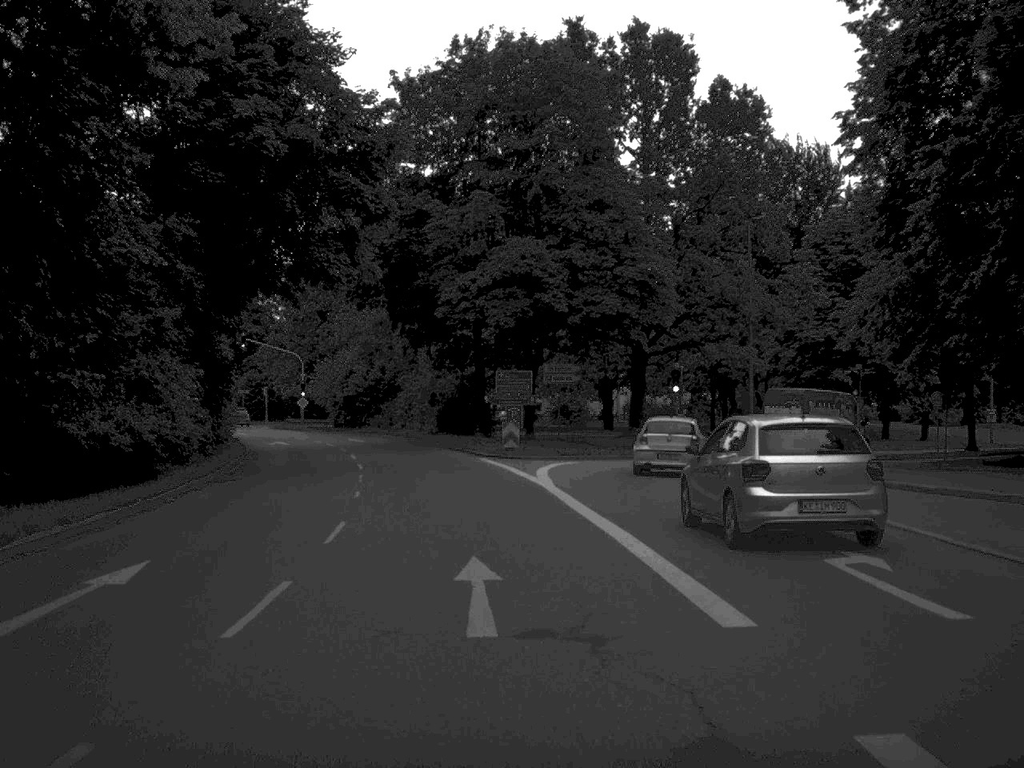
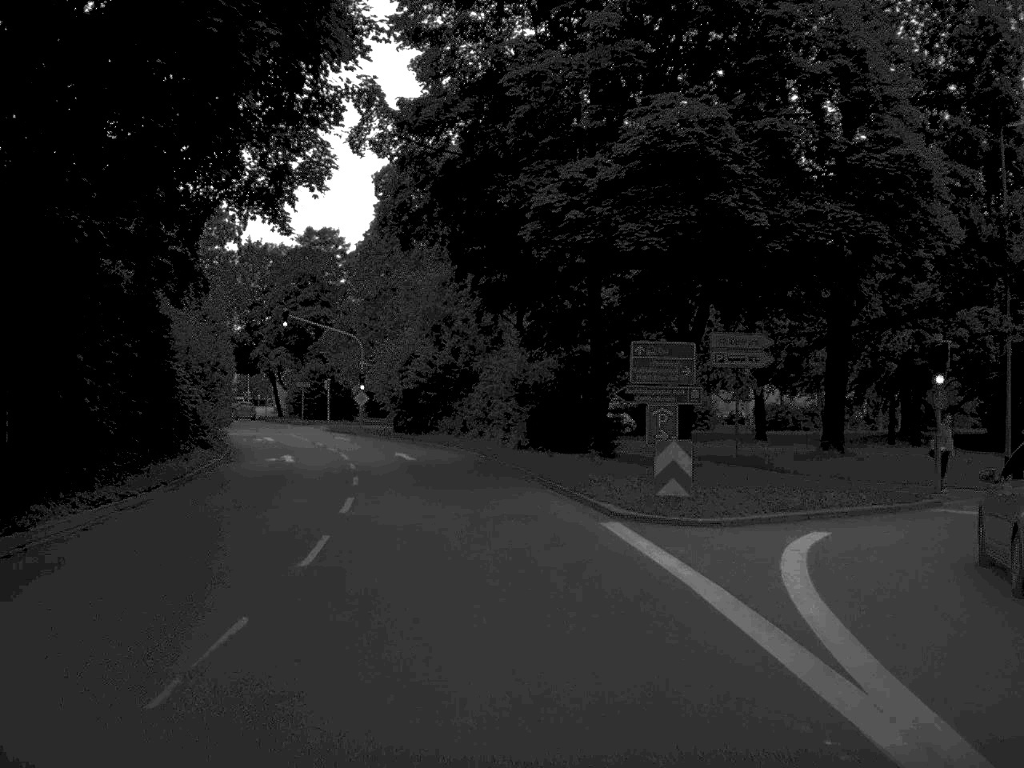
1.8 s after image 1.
(-0.9, +19.9) m; -5°
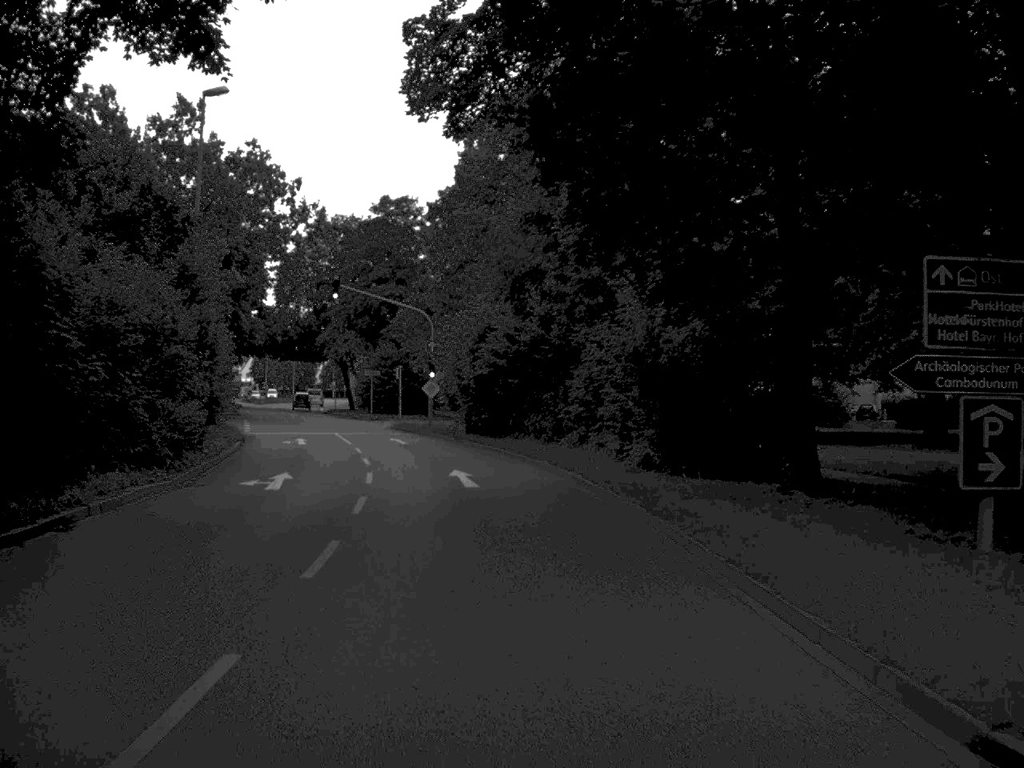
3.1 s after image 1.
(-0.5, +13.6) m; -4°
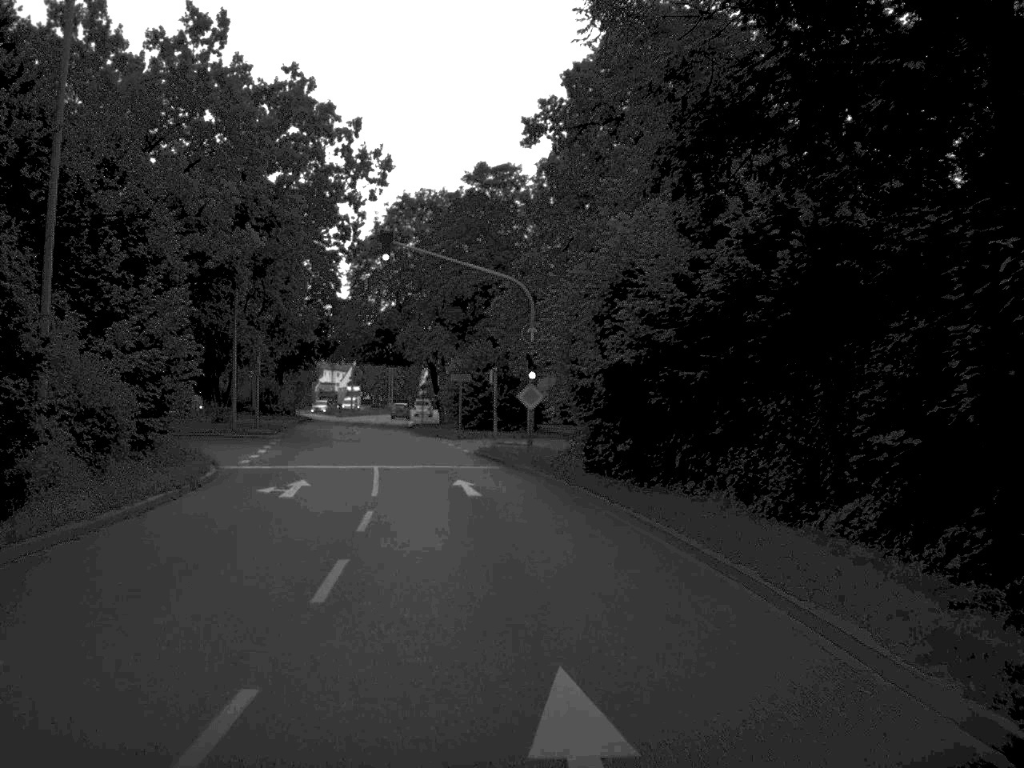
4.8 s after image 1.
(-0.8, +18.4) m; -5°
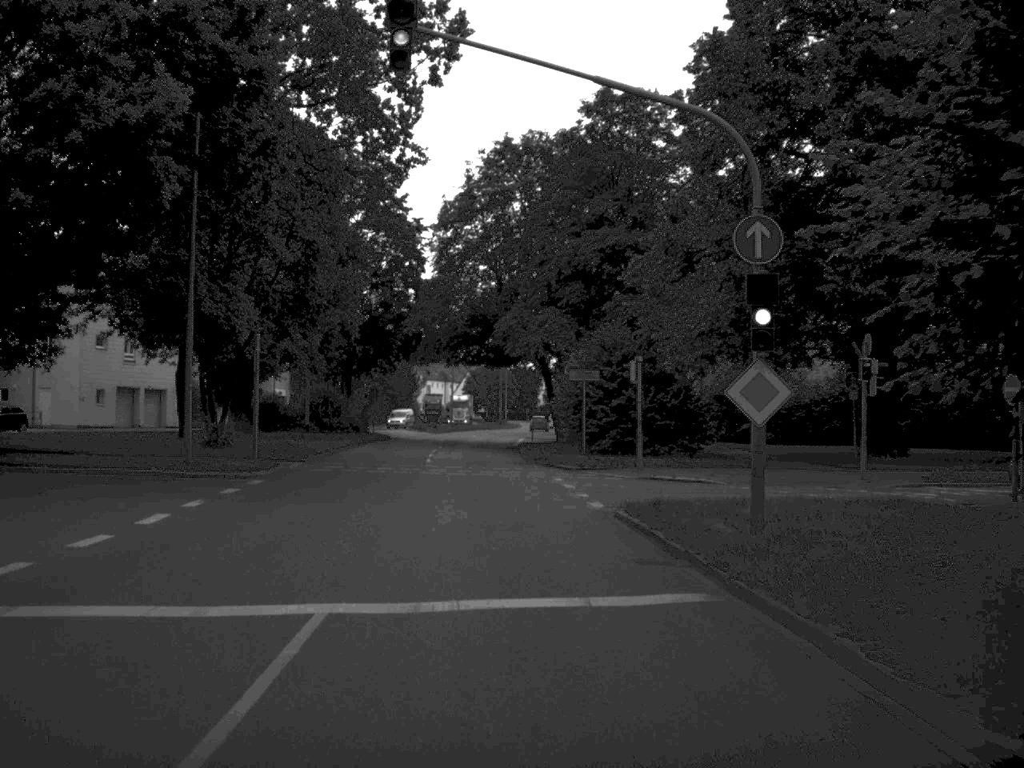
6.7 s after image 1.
(-1.0, +21.7) m; -6°
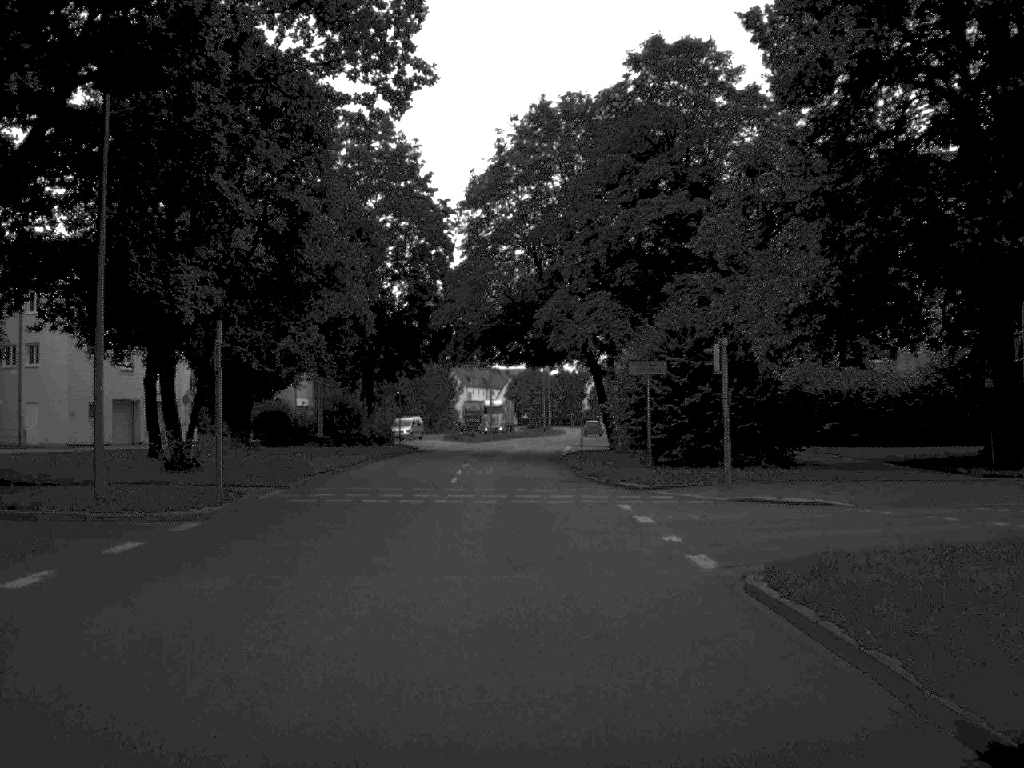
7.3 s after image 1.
(-0.2, +8.9) m; -2°
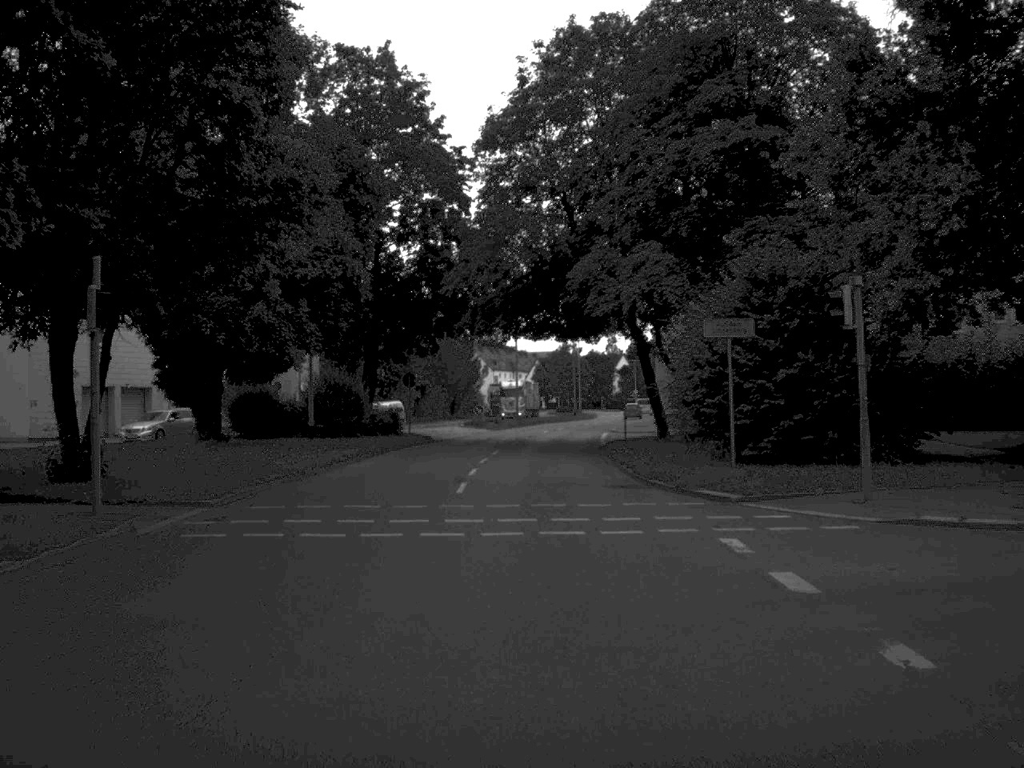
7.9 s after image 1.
(-0.1, +9.4) m; -1°
